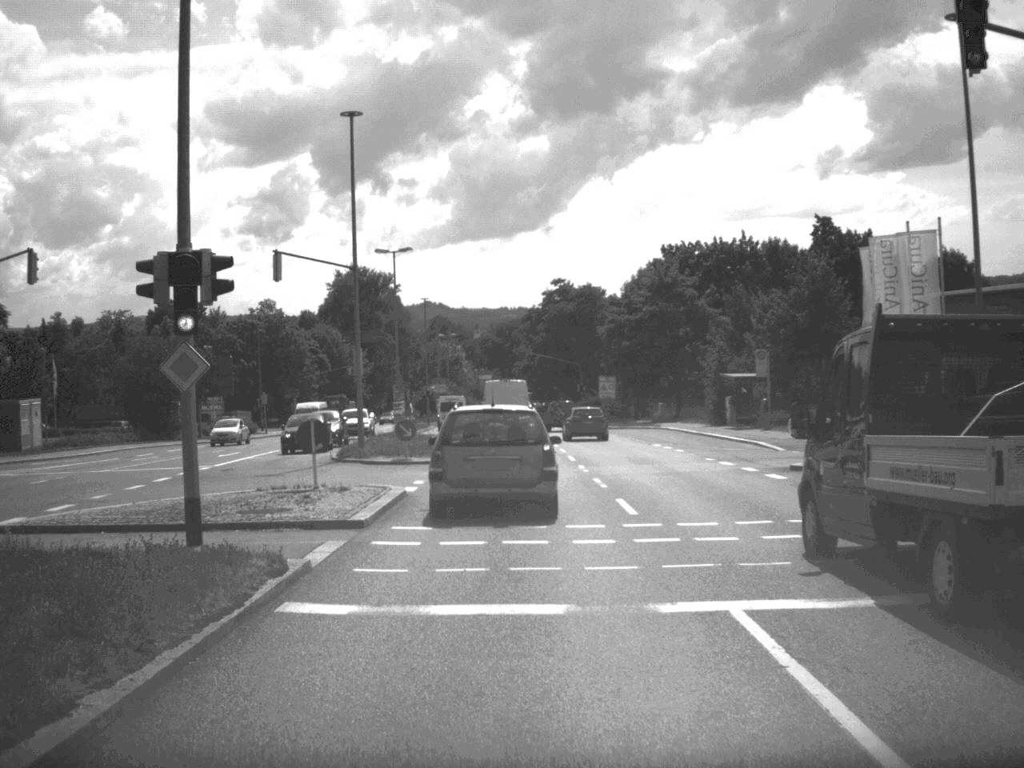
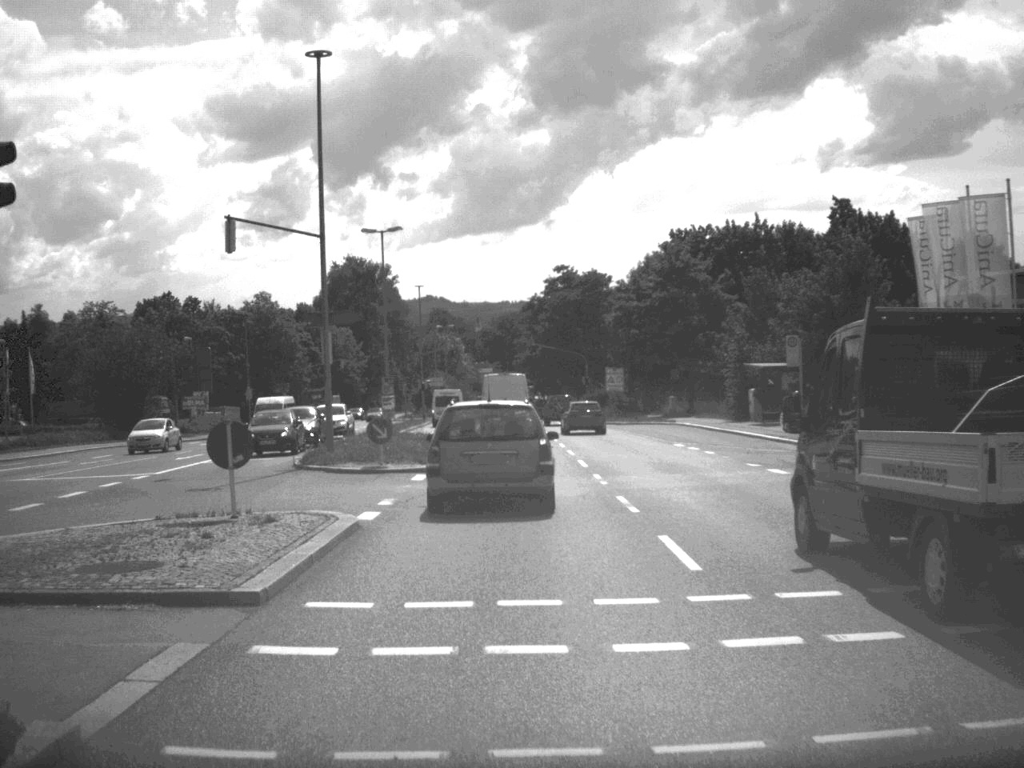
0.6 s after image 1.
(0.0, +6.3) m; 0°
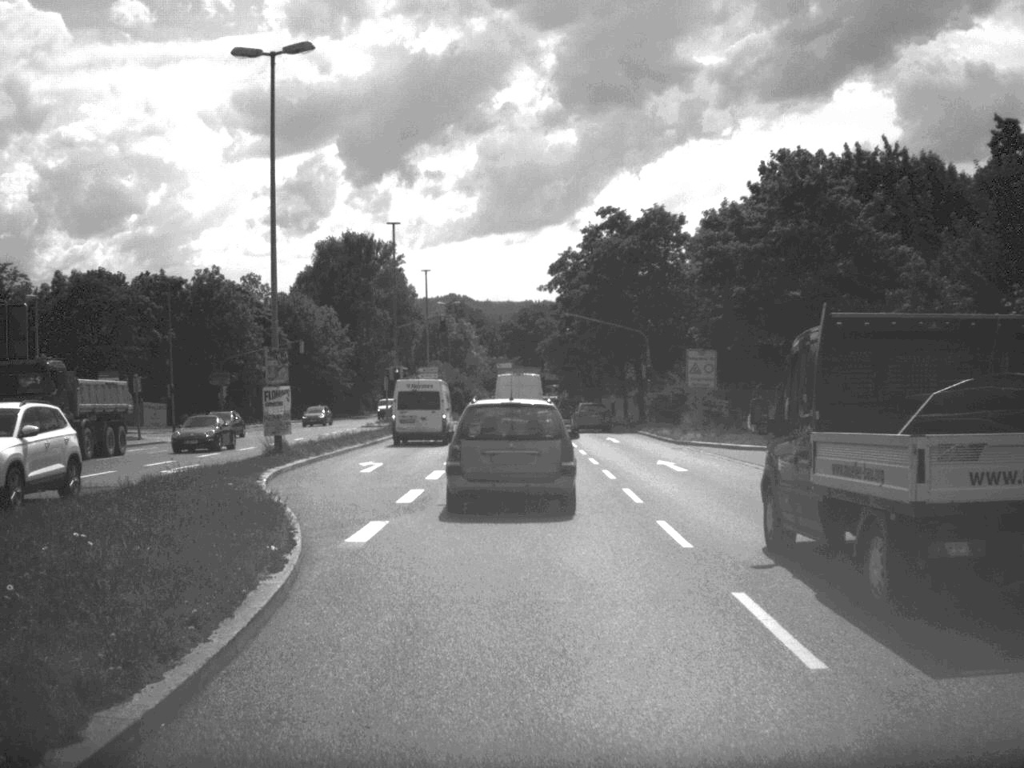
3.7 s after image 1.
(-0.3, +33.4) m; -1°
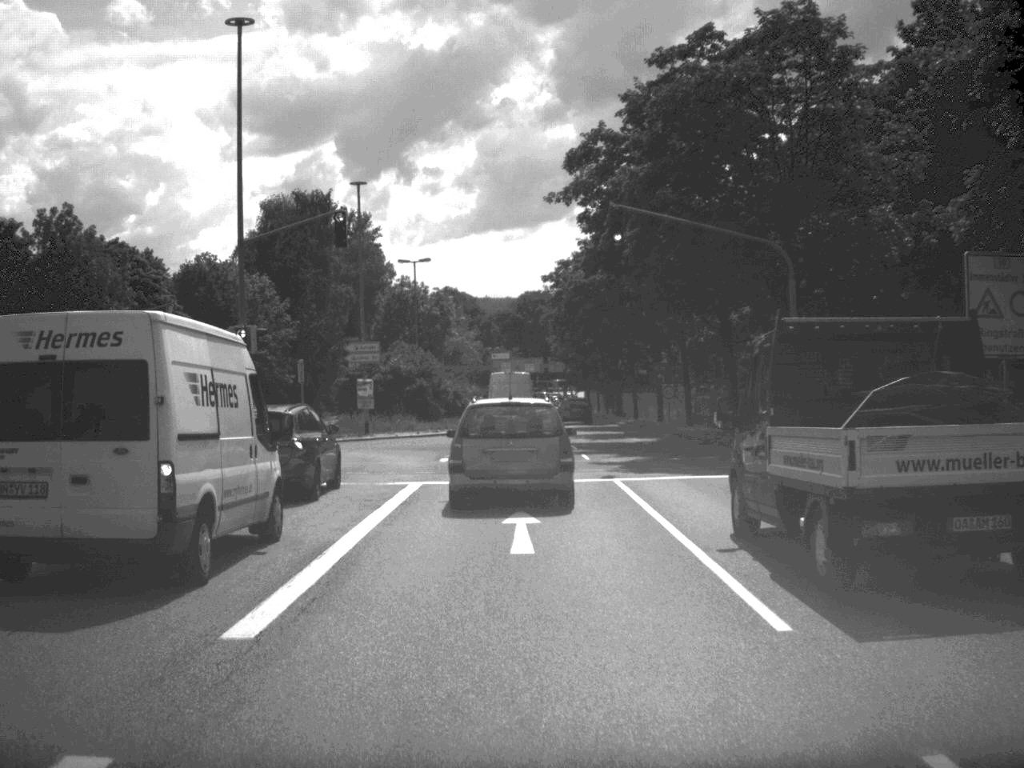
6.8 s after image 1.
(0.0, +34.1) m; 0°
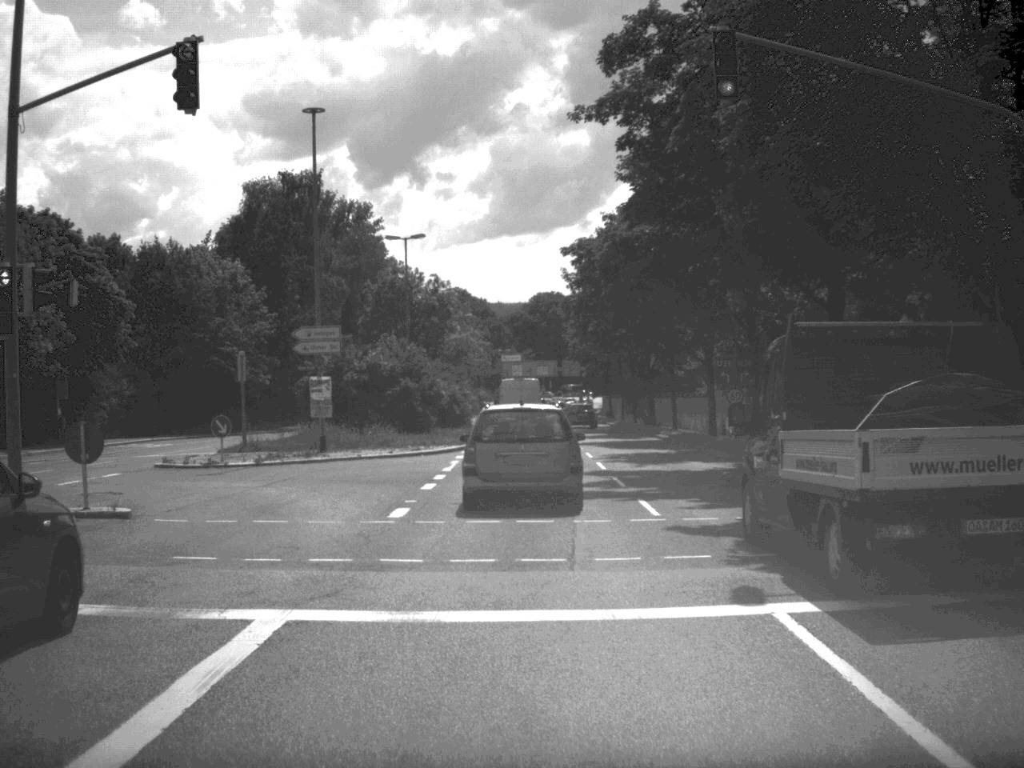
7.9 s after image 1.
(-0.1, +14.0) m; -1°
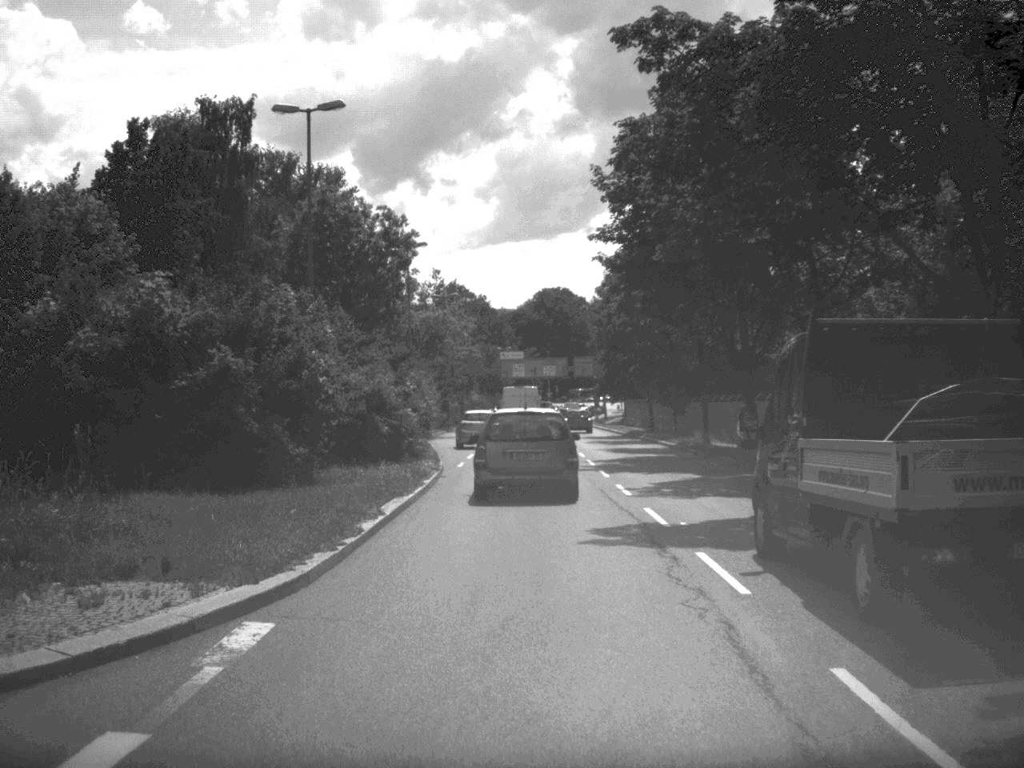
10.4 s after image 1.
(0.0, +30.5) m; 0°
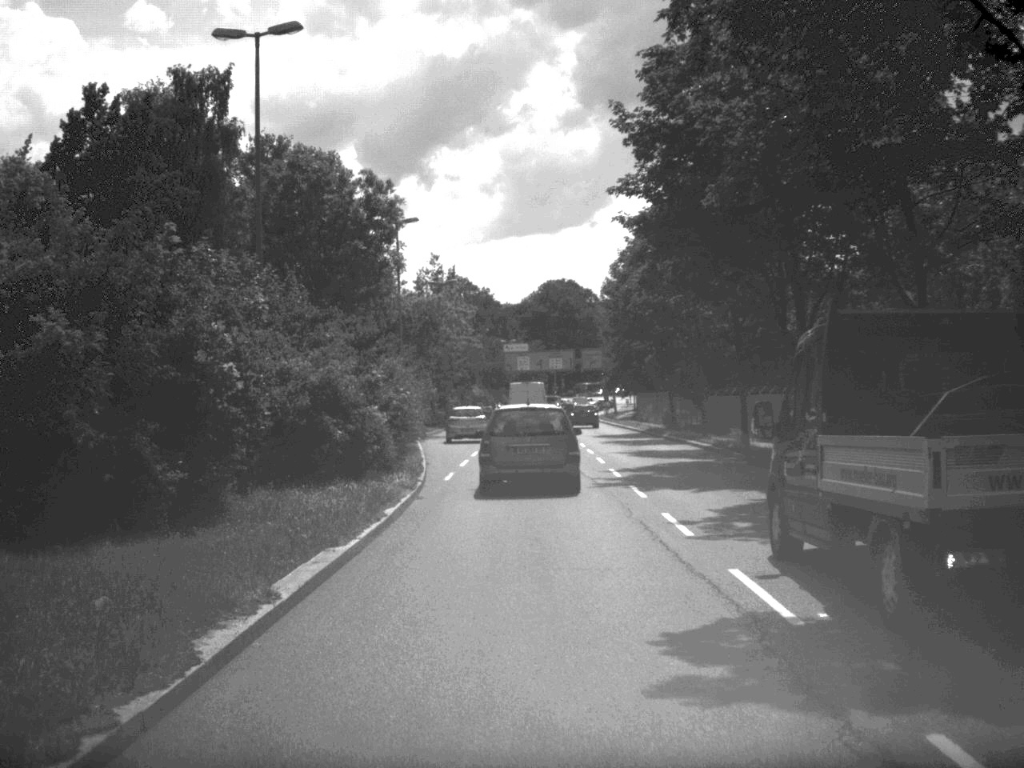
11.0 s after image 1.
(0.0, +7.6) m; 0°
